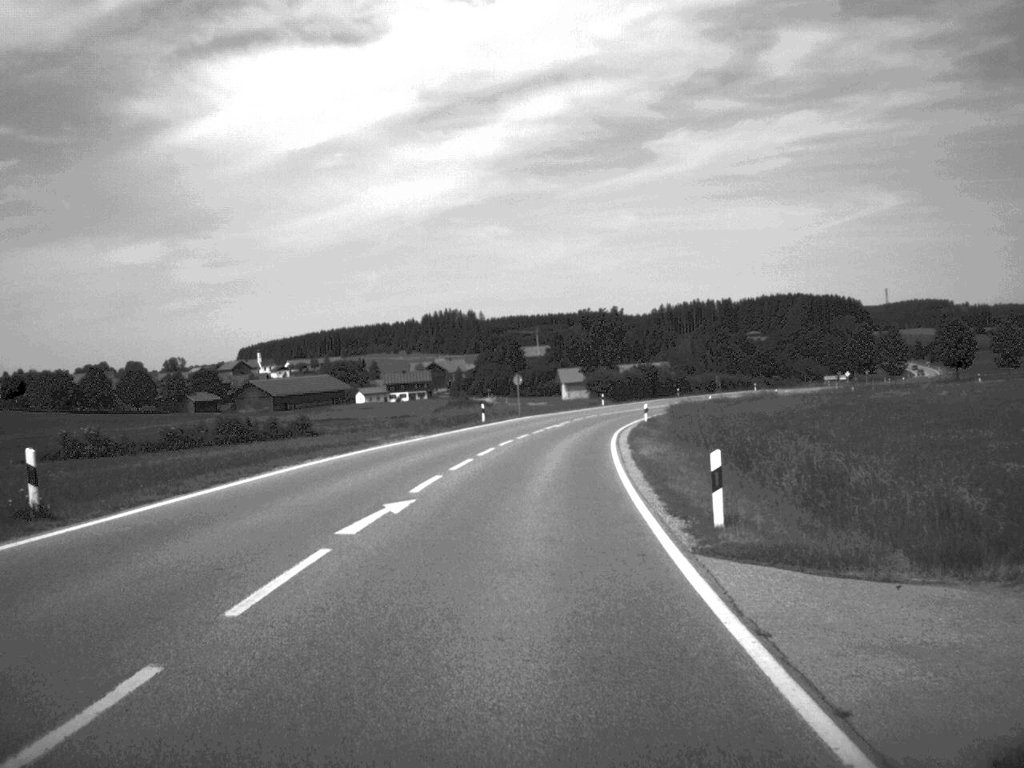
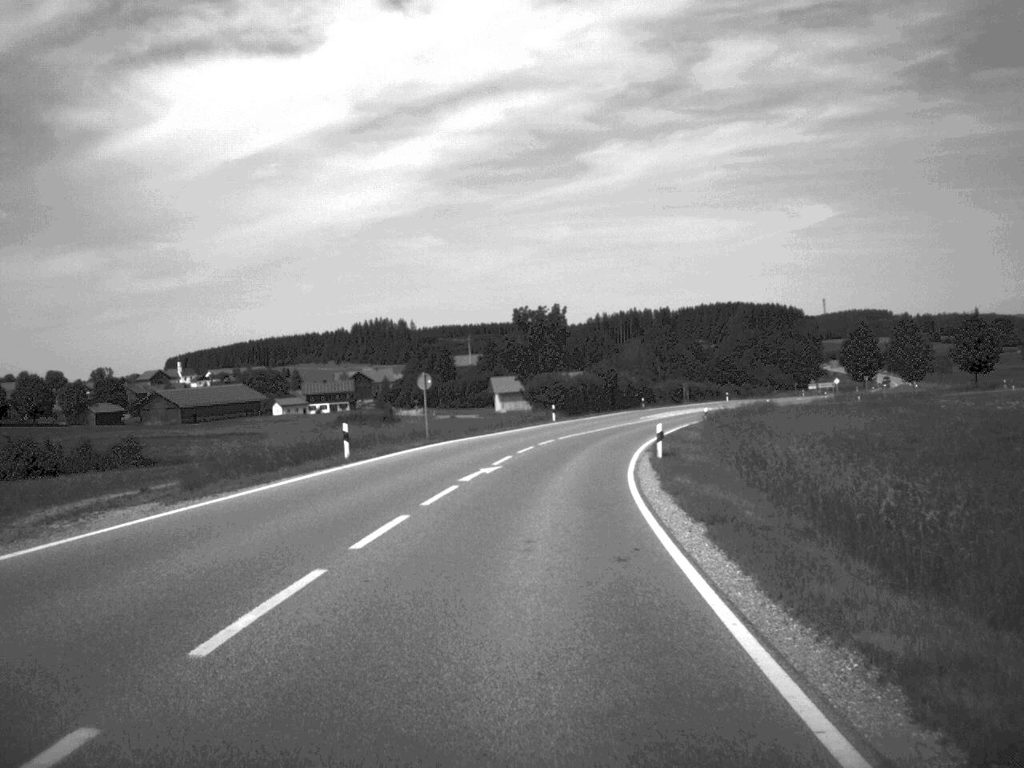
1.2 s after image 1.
(+0.8, +30.4) m; +3°
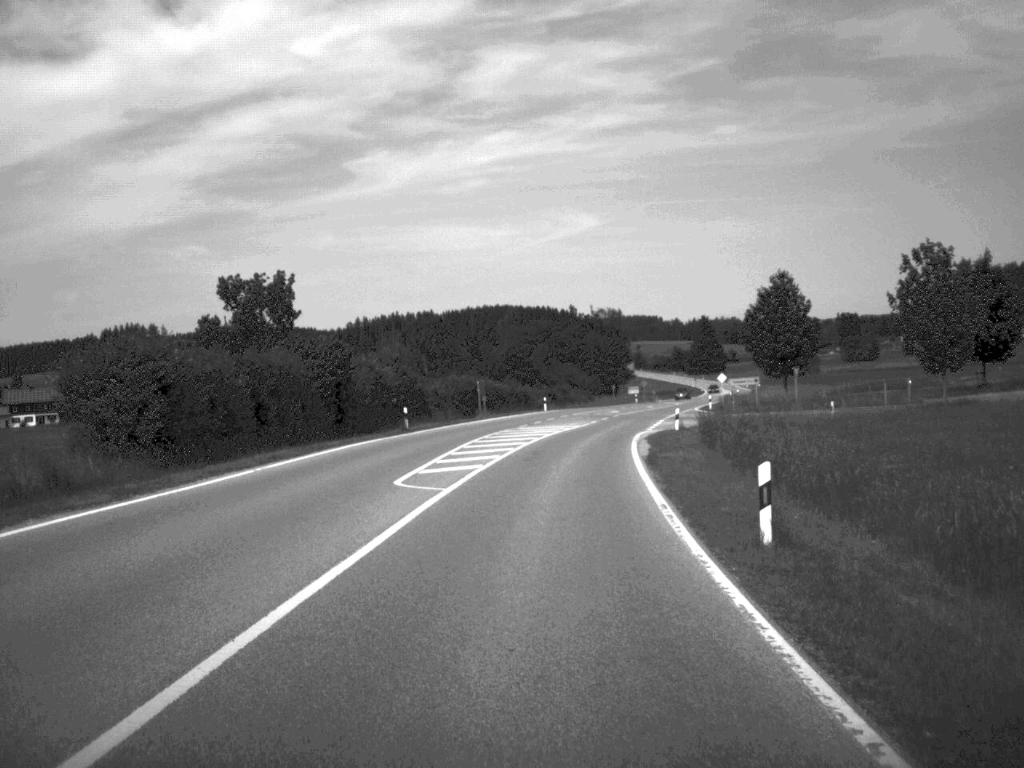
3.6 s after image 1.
(+5.5, +60.2) m; +11°
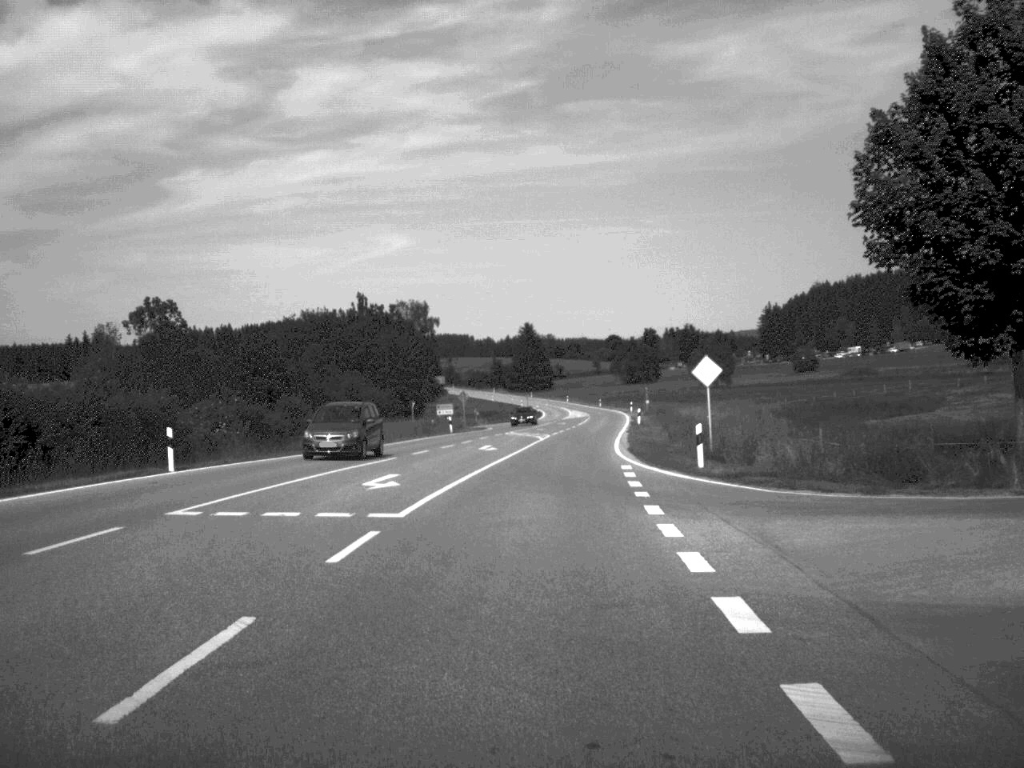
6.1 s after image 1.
(+5.1, +63.3) m; +8°
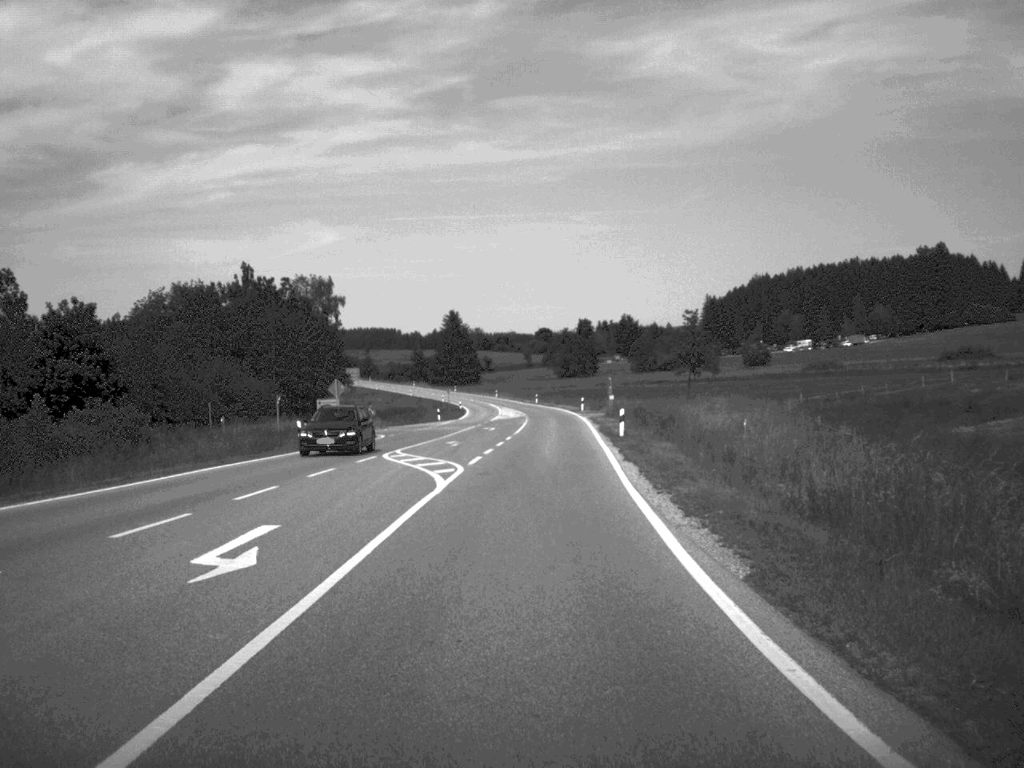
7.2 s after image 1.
(+0.9, +31.1) m; +3°
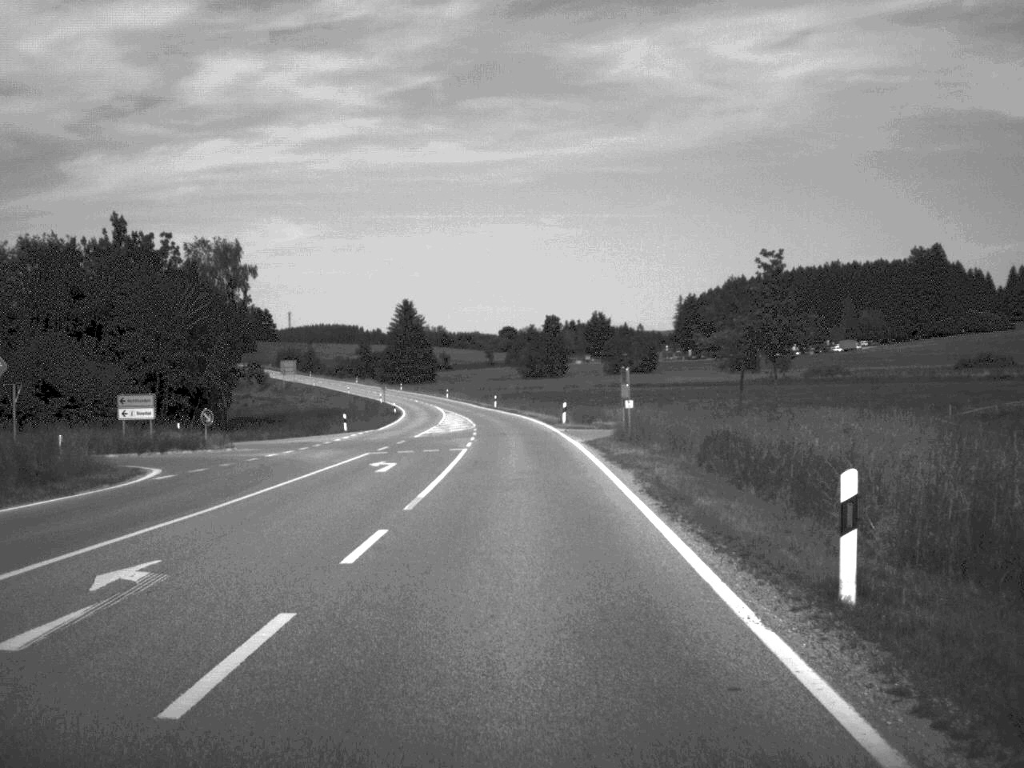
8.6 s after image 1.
(+0.6, +34.3) m; +1°
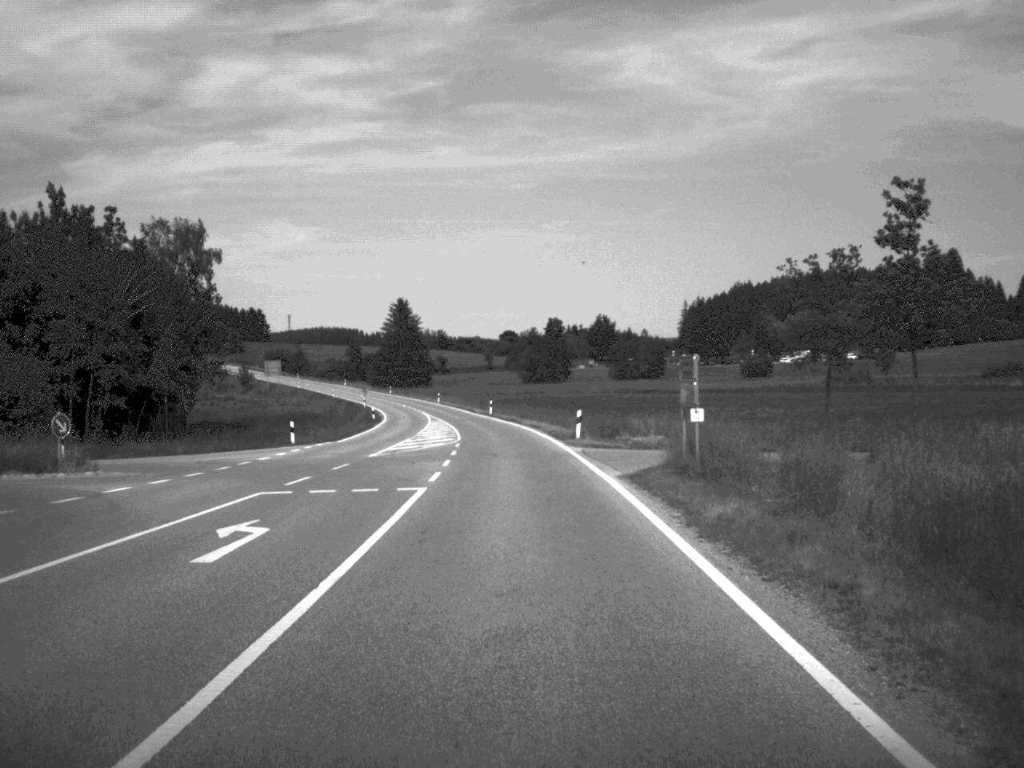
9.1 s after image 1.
(0.0, +15.4) m; 0°
